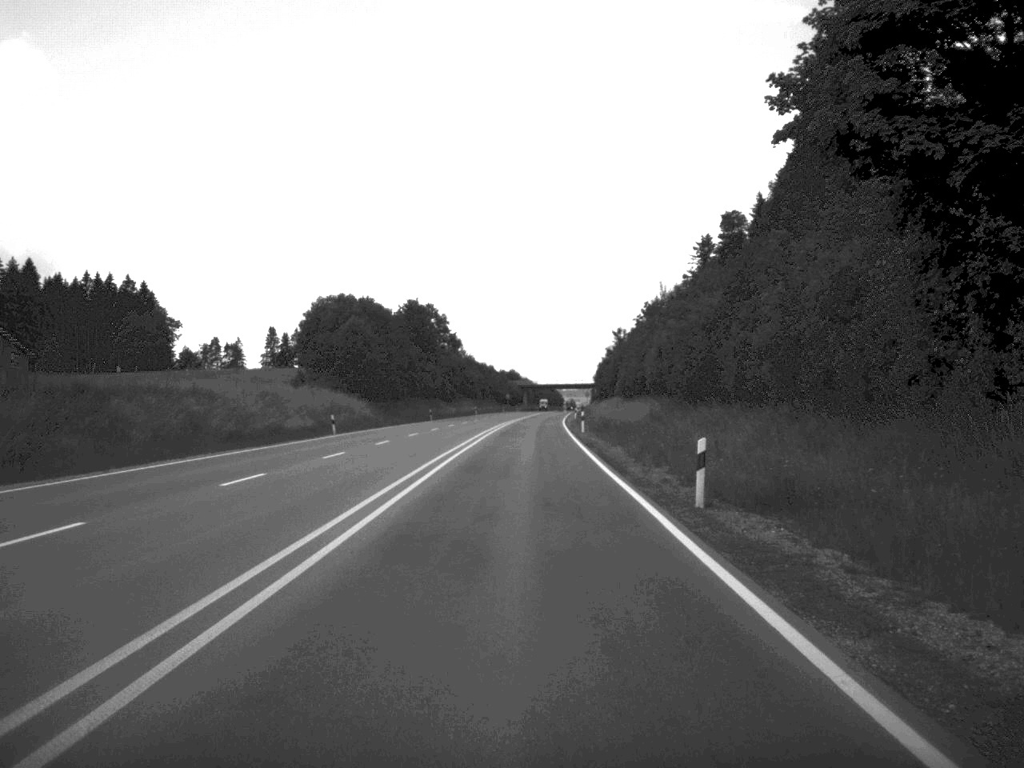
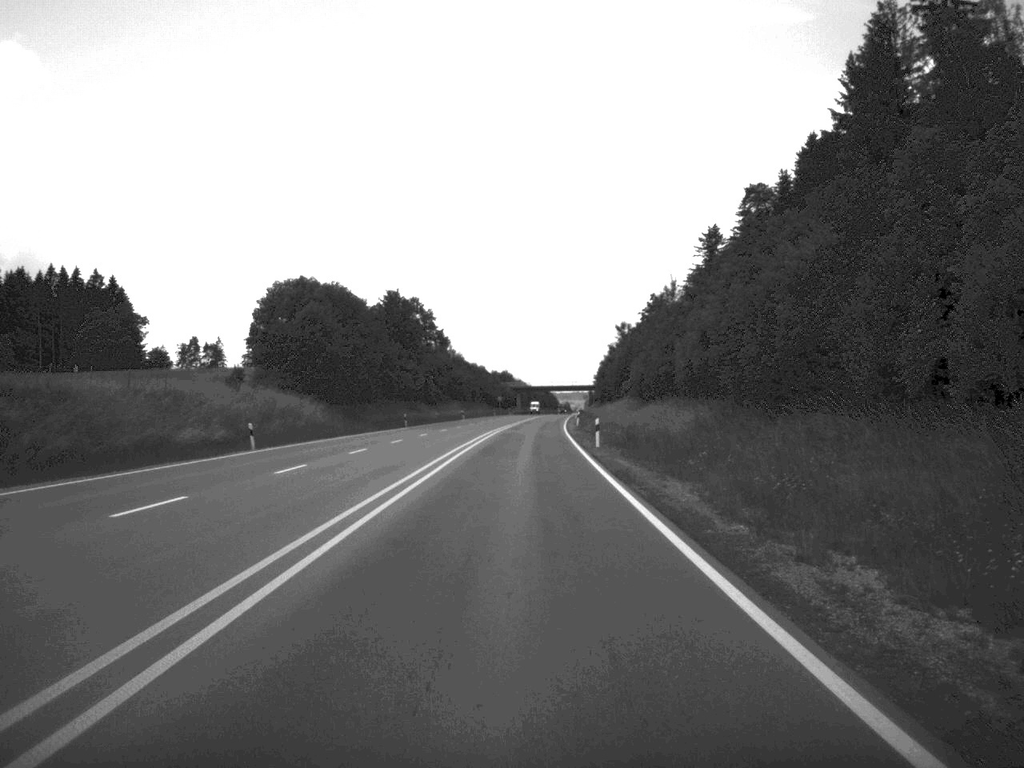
(0.0, +18.2) m; 0°
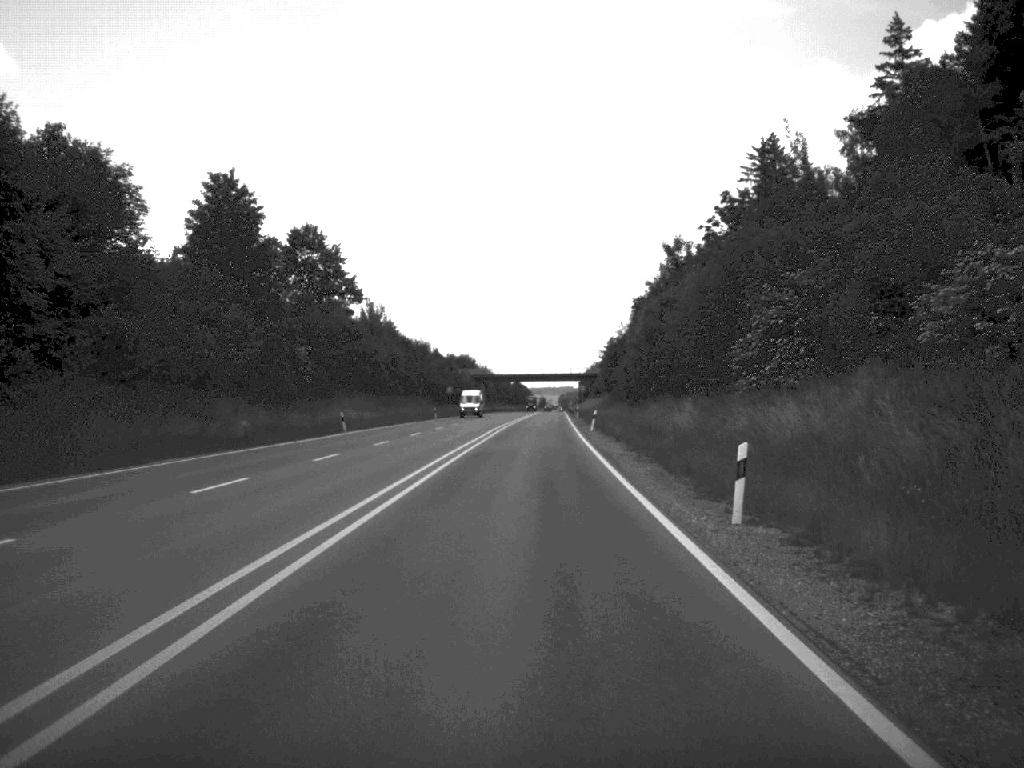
(+0.6, +78.9) m; +1°
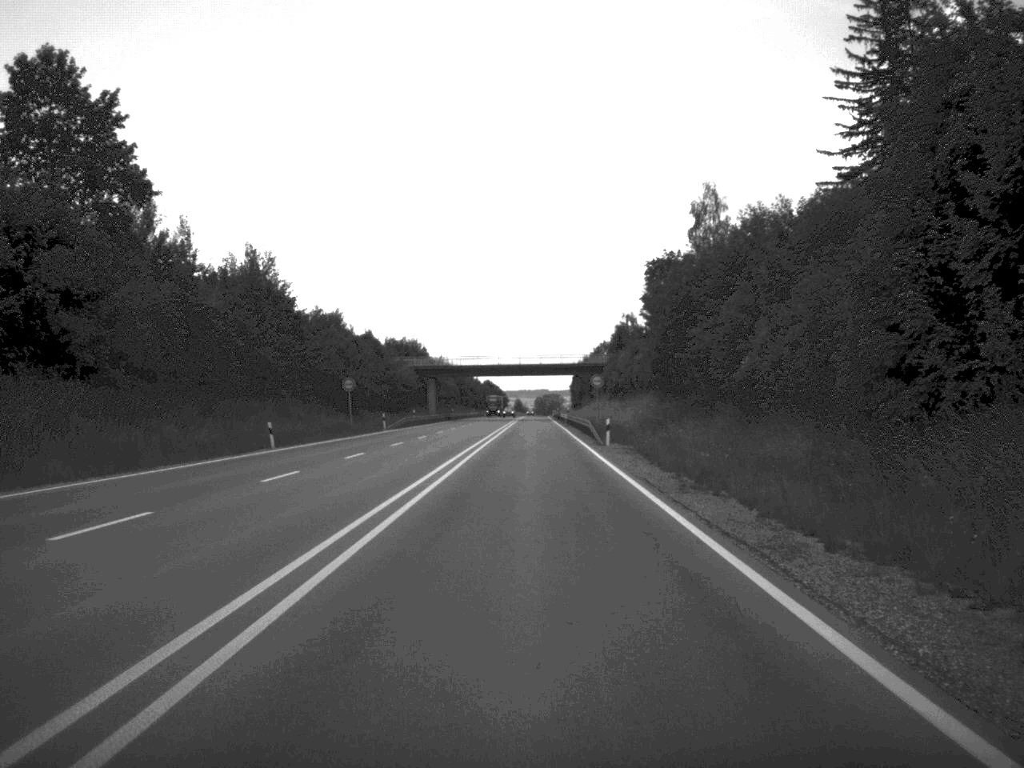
(+0.5, +66.7) m; +1°
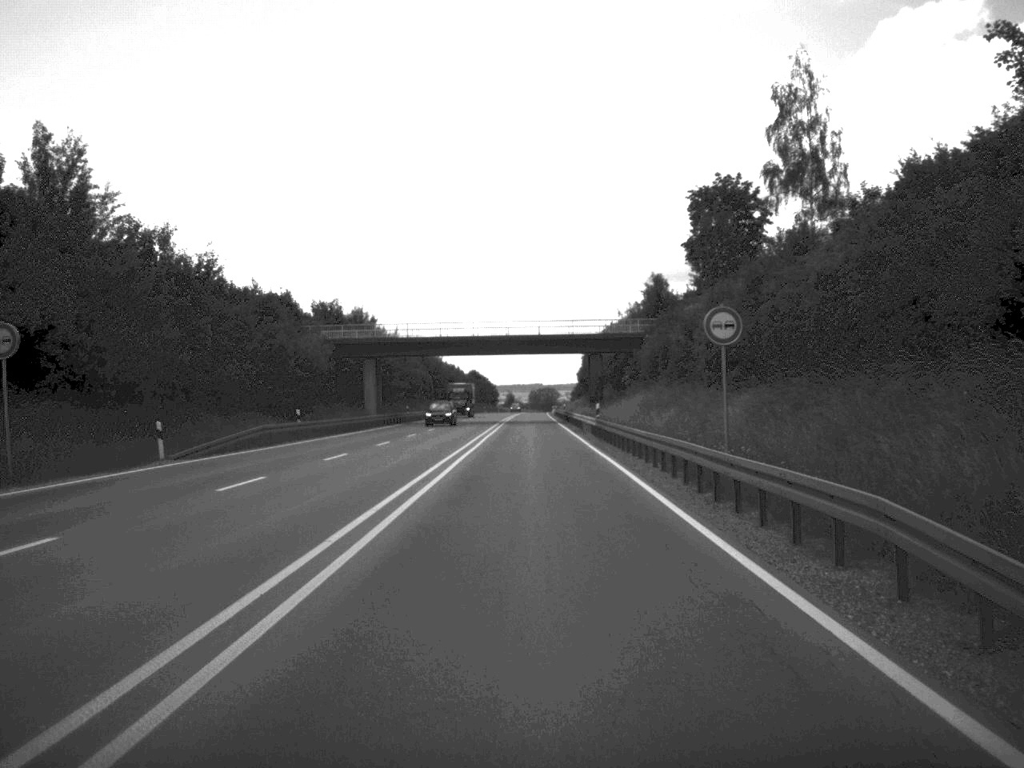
(+0.1, +51.3) m; 0°
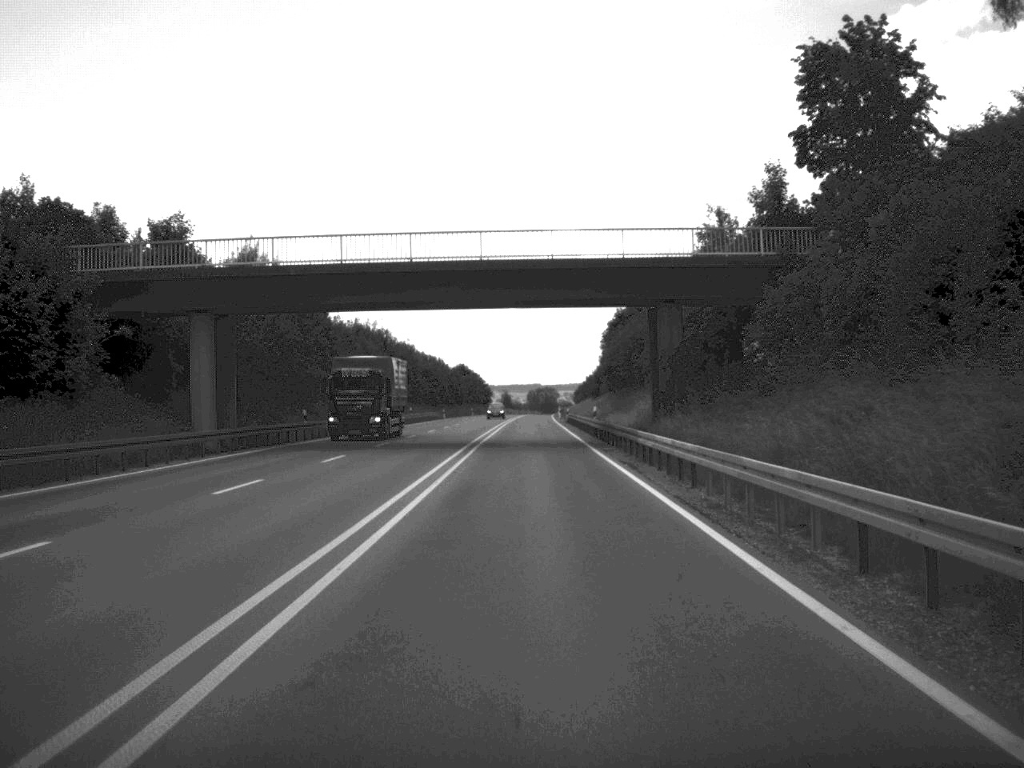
(-0.1, +47.8) m; 0°
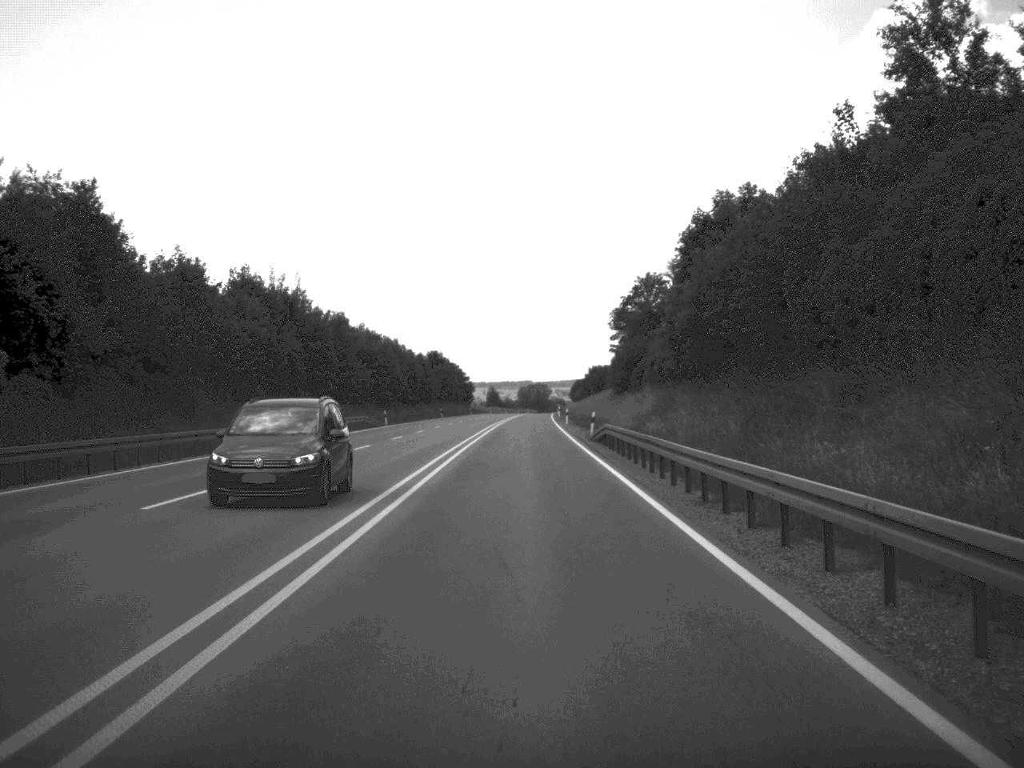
(+0.1, +51.0) m; 0°
